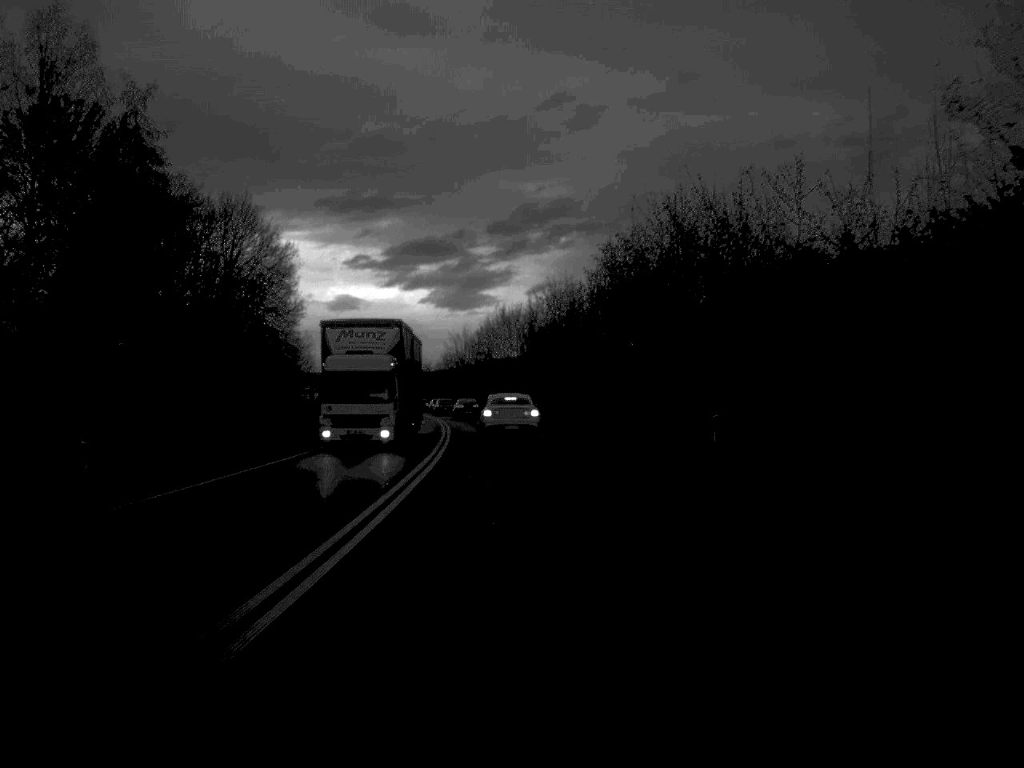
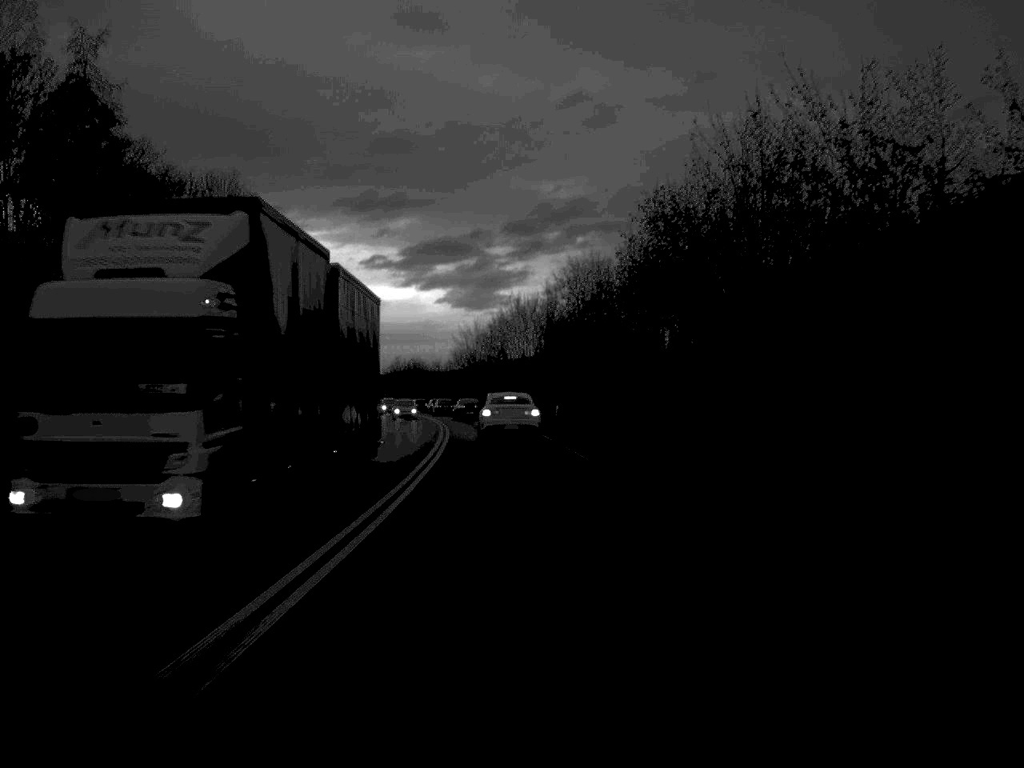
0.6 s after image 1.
(-0.1, +13.3) m; -1°
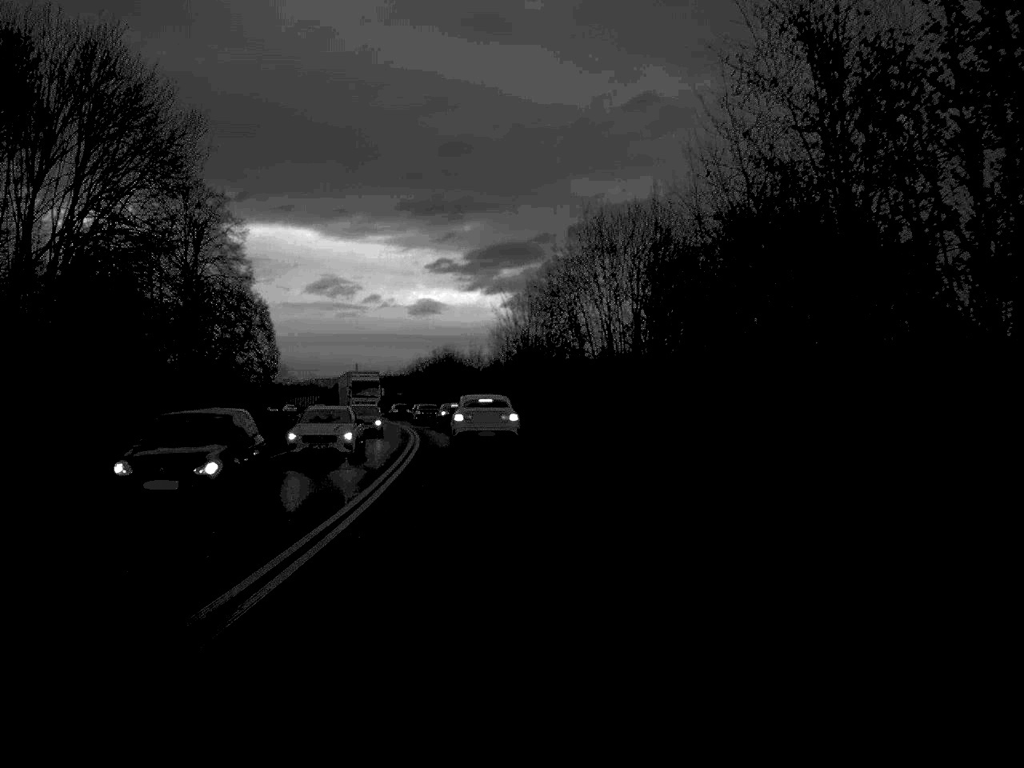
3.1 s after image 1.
(-1.1, +52.6) m; -3°
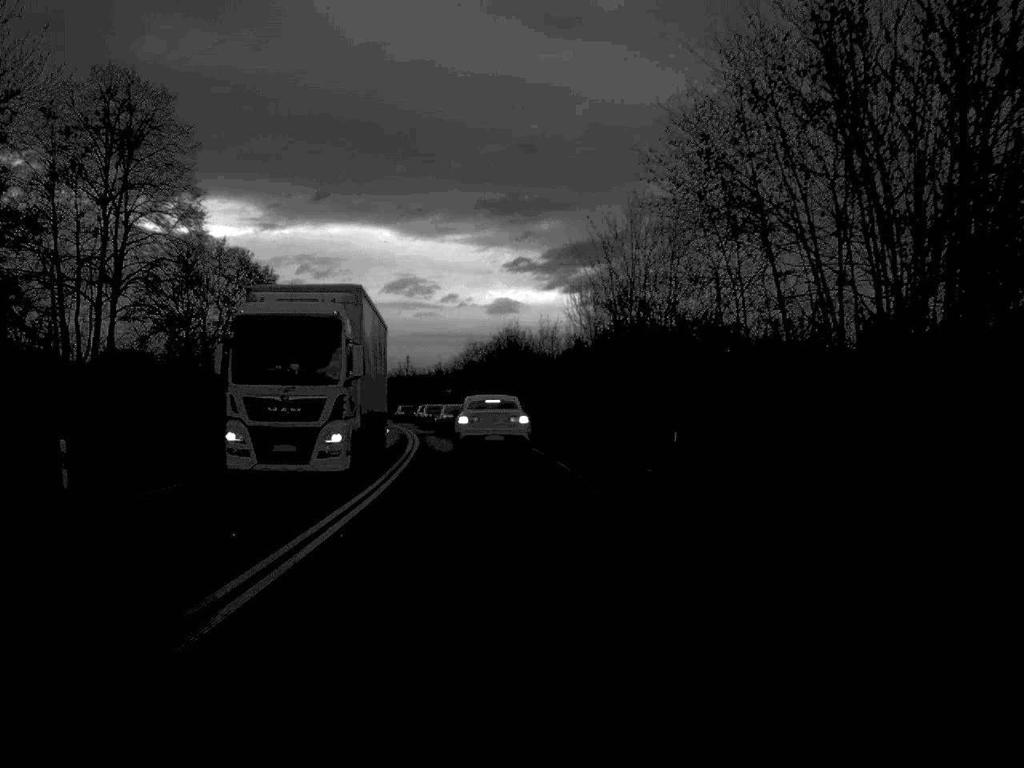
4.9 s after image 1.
(-1.0, +36.6) m; -3°
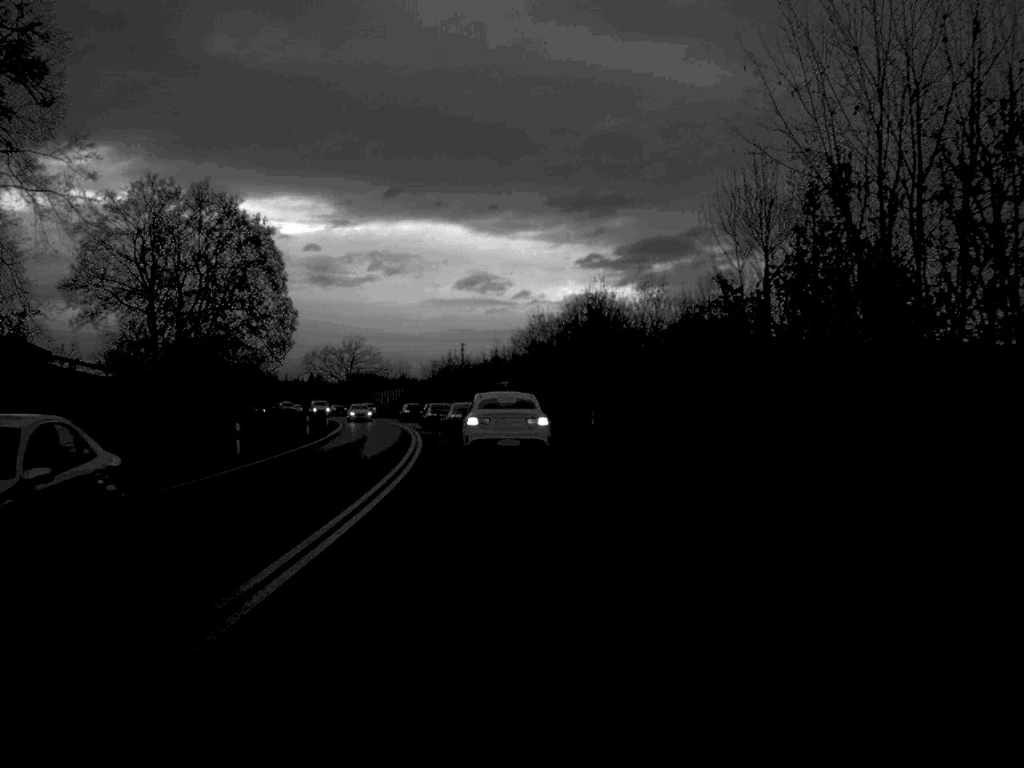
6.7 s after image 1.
(-0.9, +31.5) m; -3°
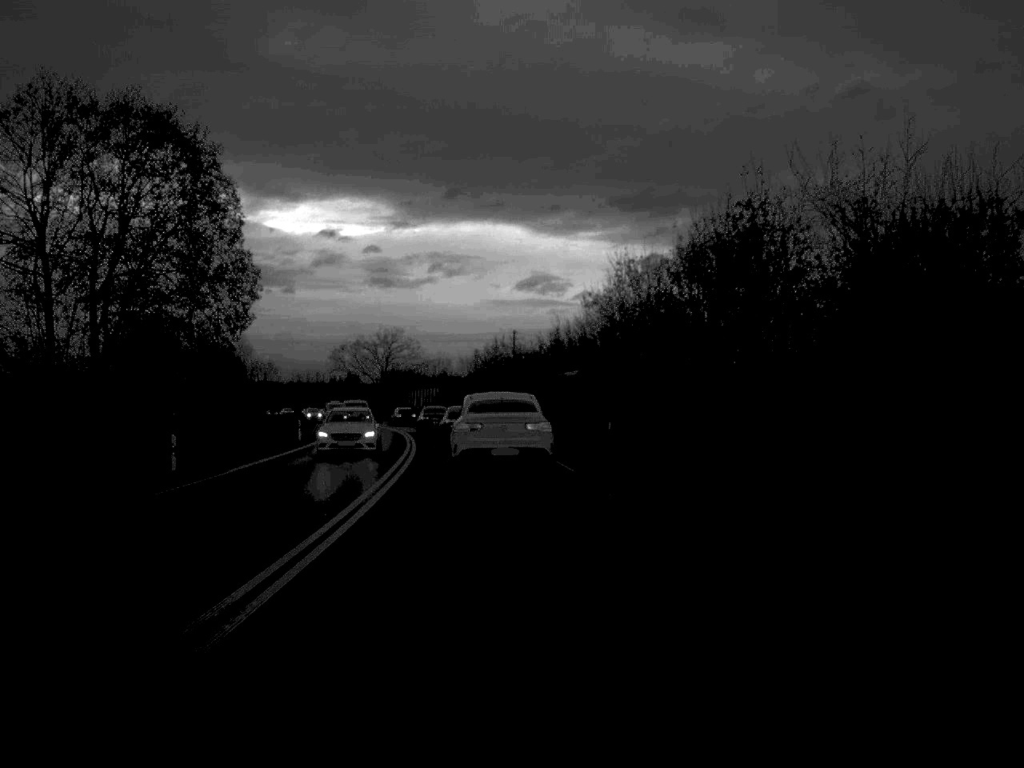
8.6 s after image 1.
(-0.7, +29.7) m; -3°
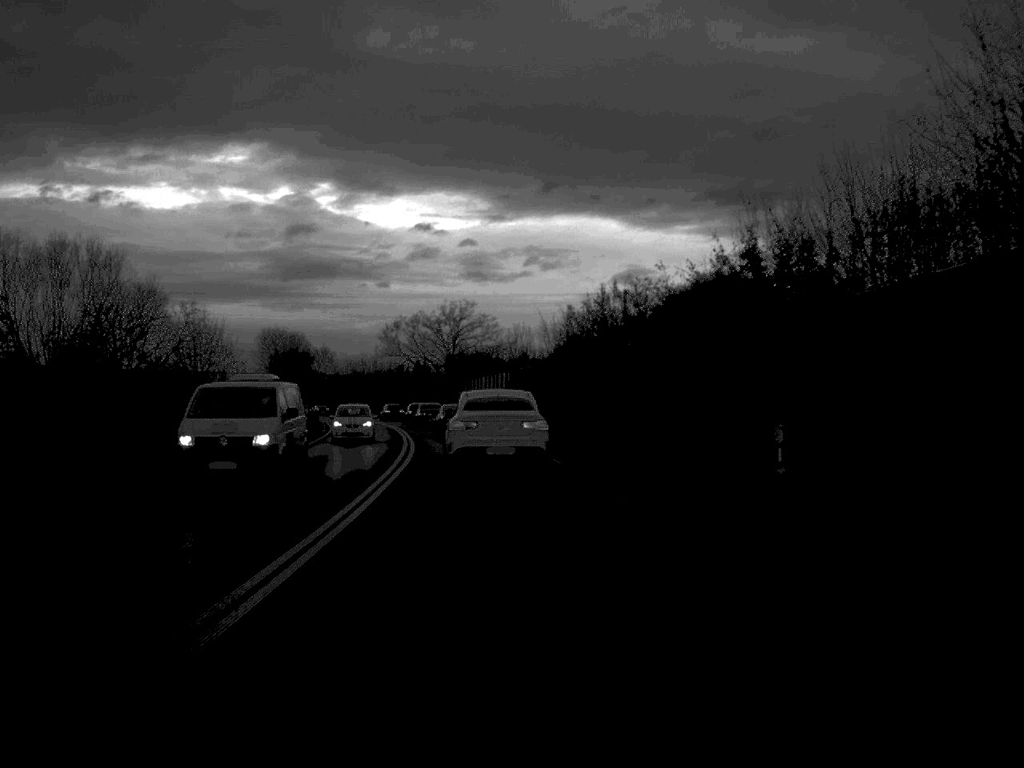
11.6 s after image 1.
(-1.4, +40.0) m; -4°
